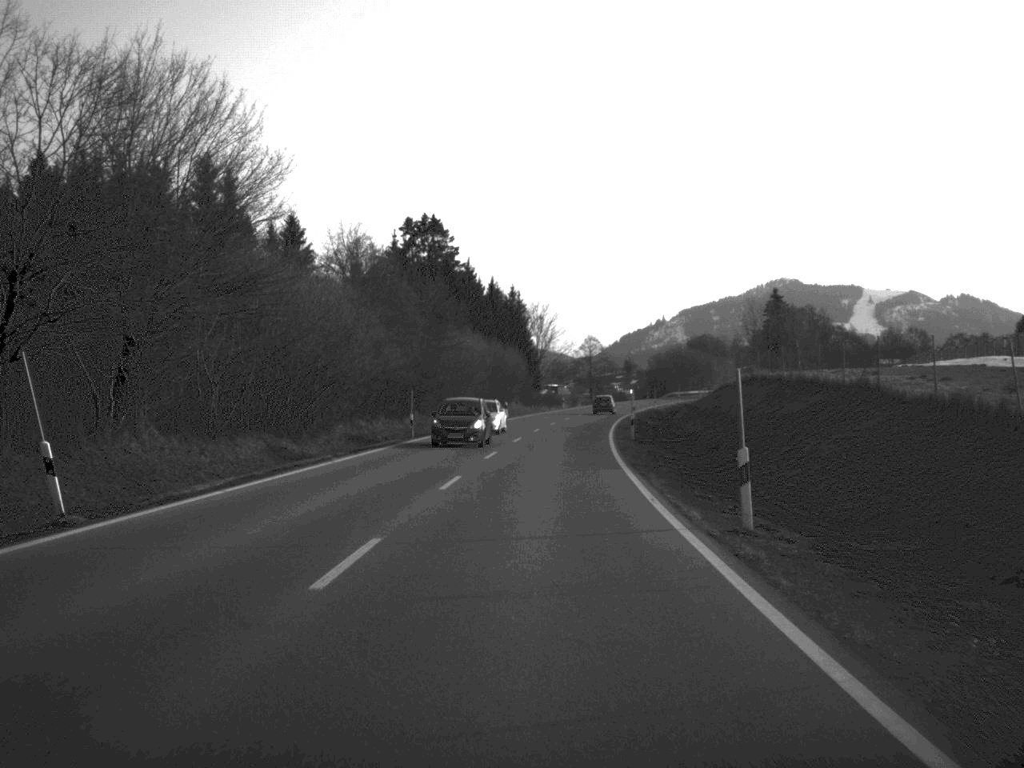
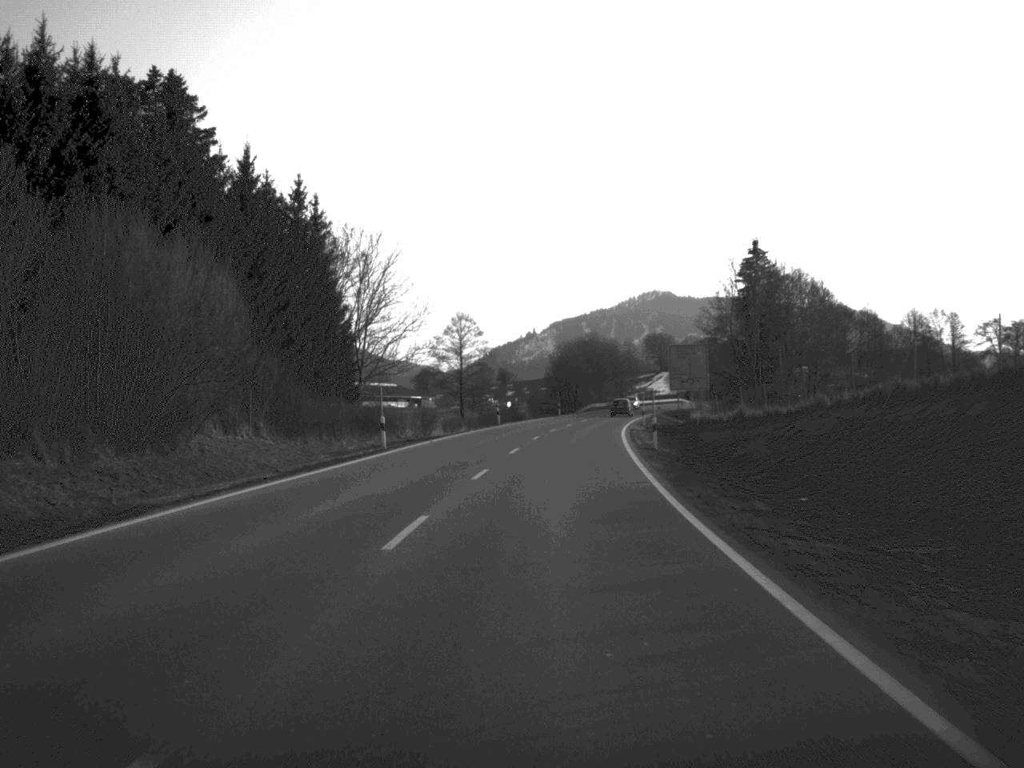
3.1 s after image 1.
(+4.0, +80.7) m; +6°
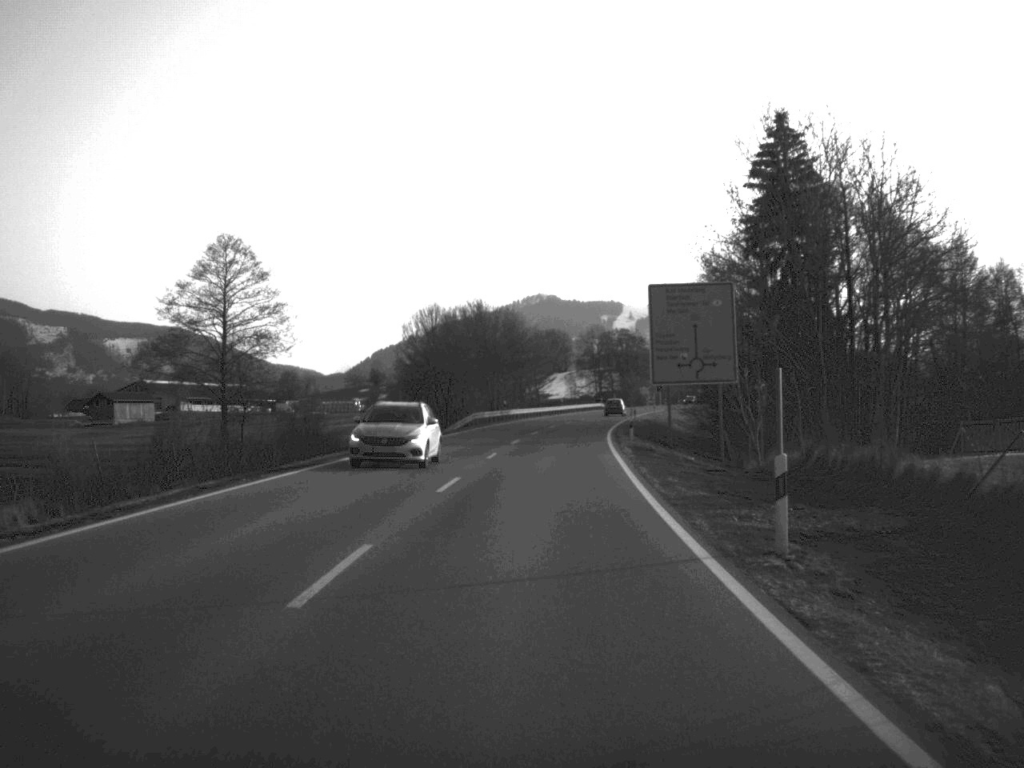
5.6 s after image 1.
(+3.2, +63.4) m; +5°
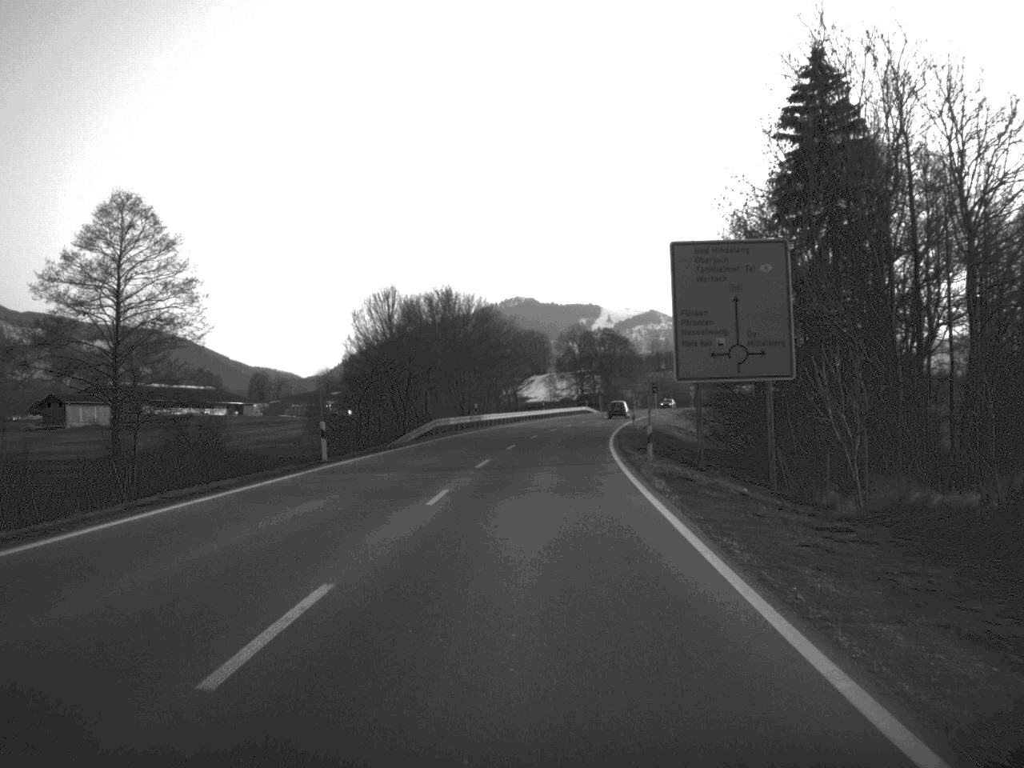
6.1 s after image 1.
(+0.1, +14.8) m; +1°
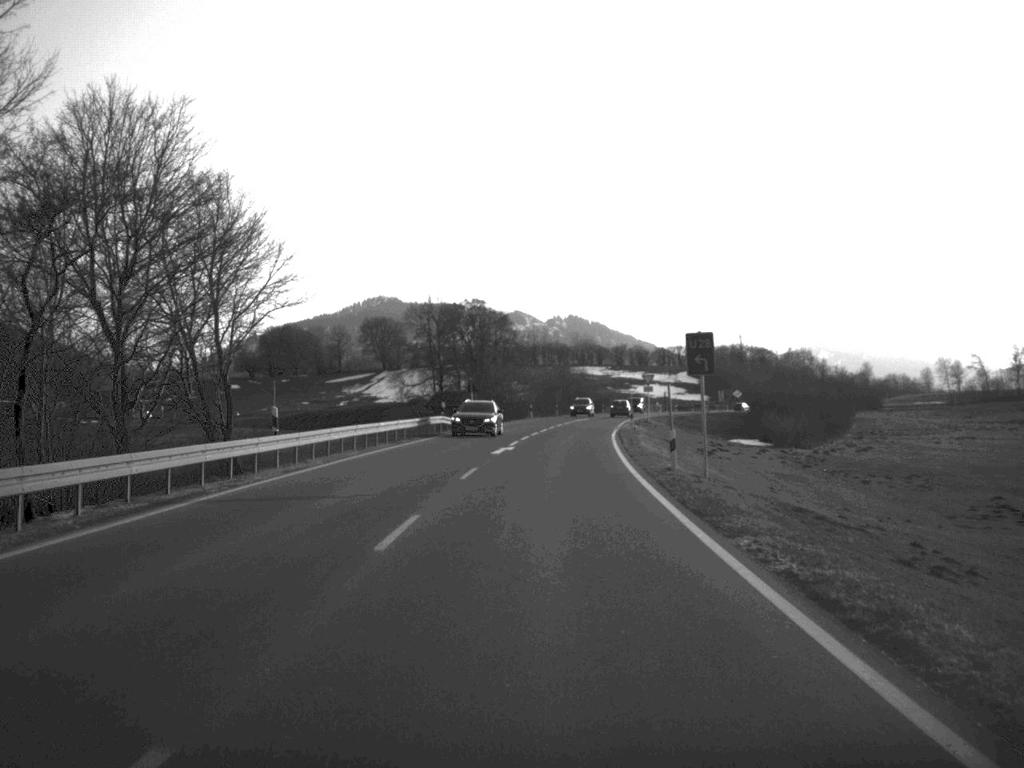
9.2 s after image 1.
(+3.9, +77.1) m; +6°
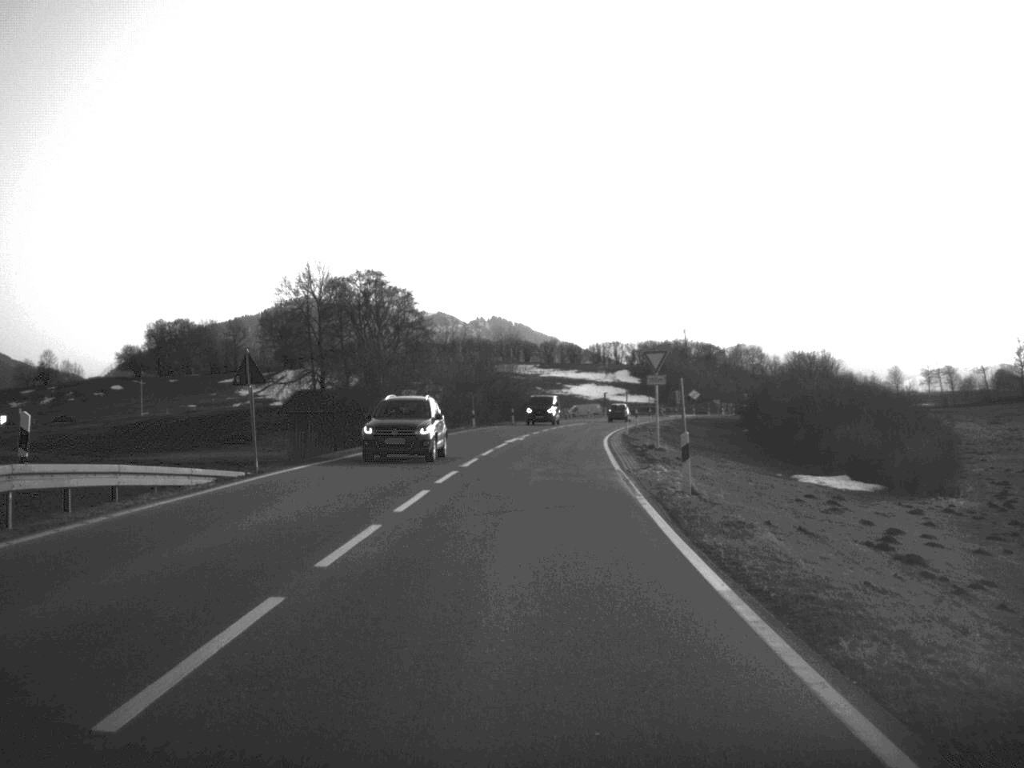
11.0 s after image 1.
(+1.4, +43.0) m; +3°
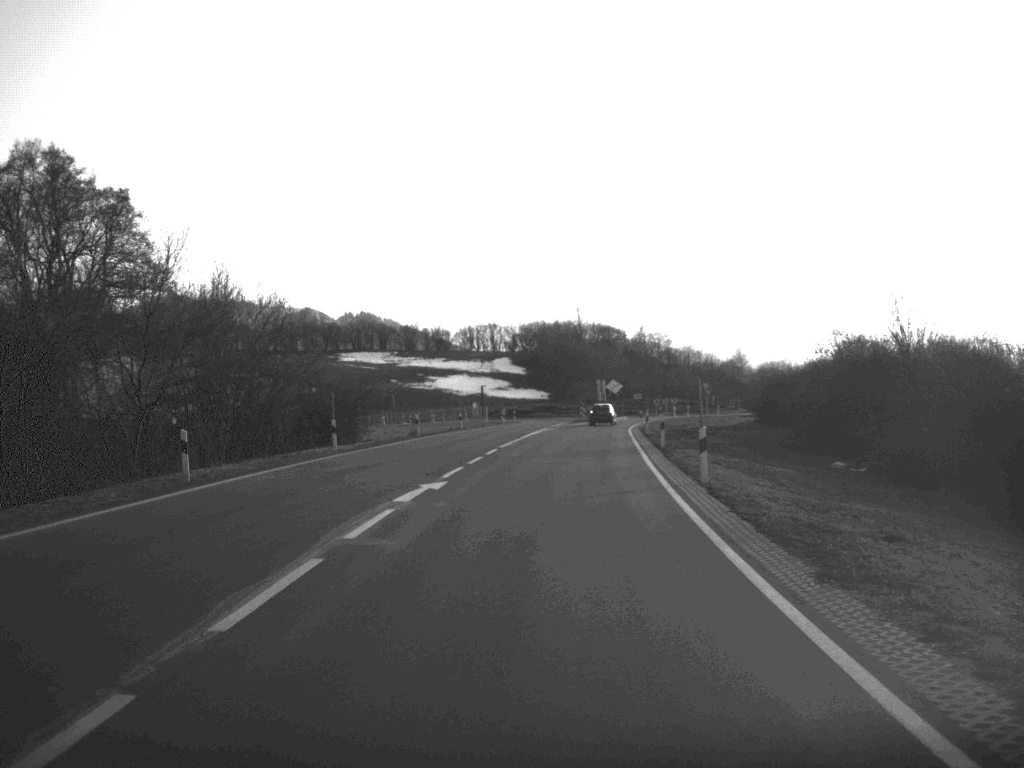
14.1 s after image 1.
(+3.2, +68.3) m; +6°
